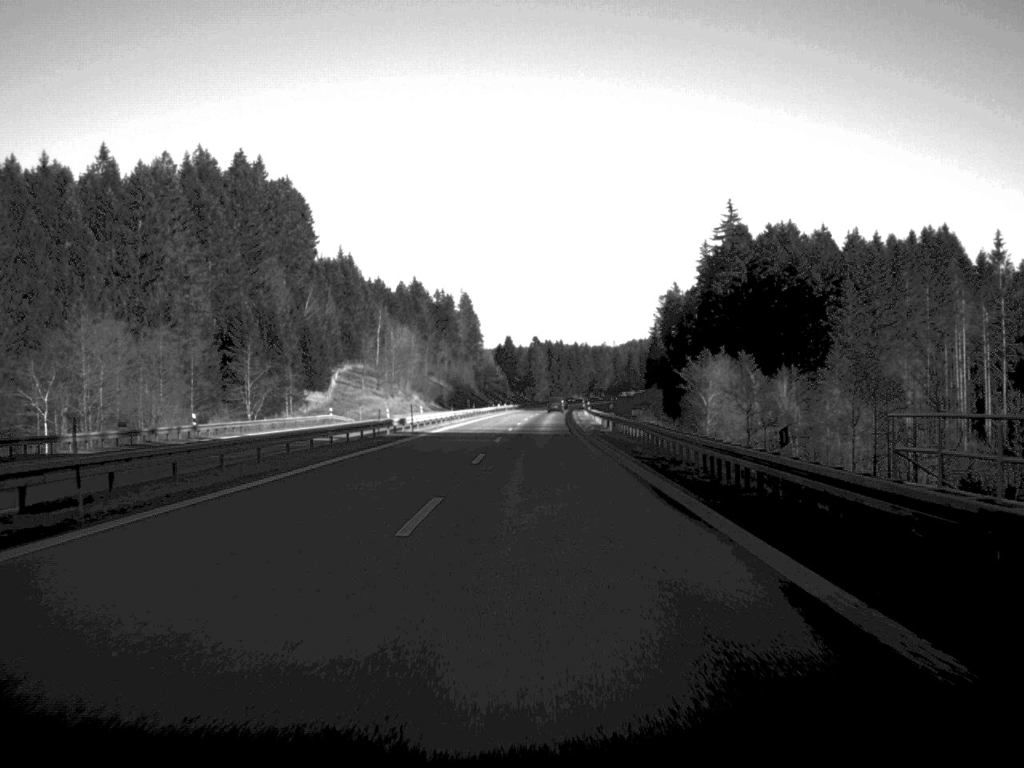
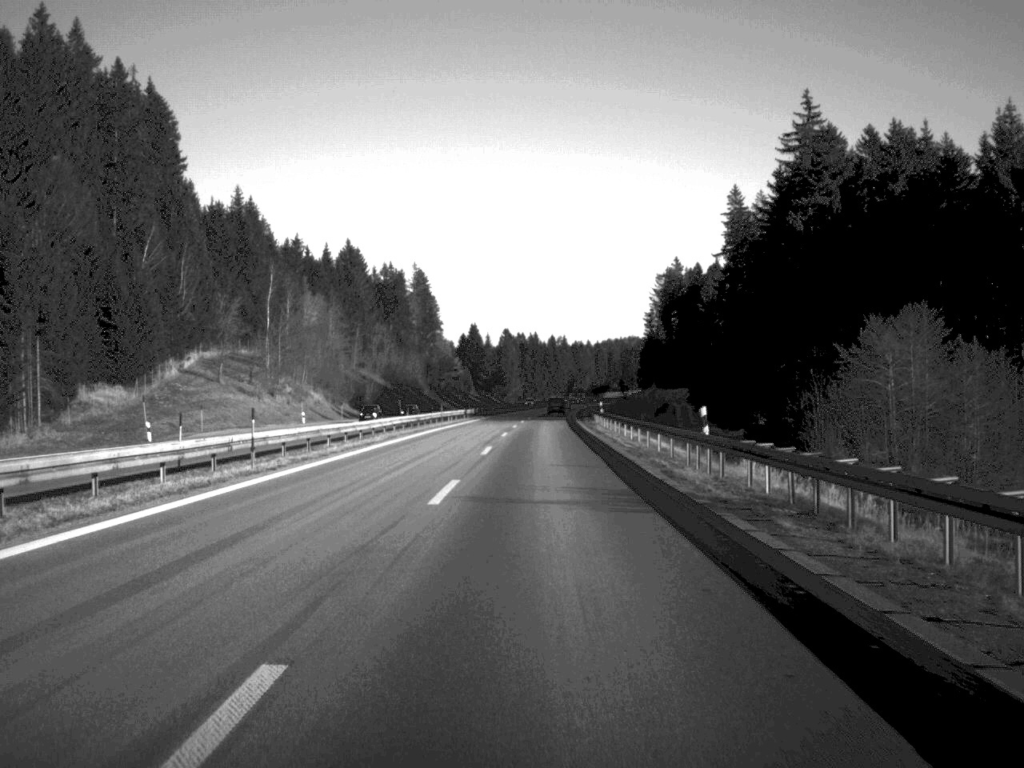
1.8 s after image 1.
(+0.9, +84.0) m; +1°
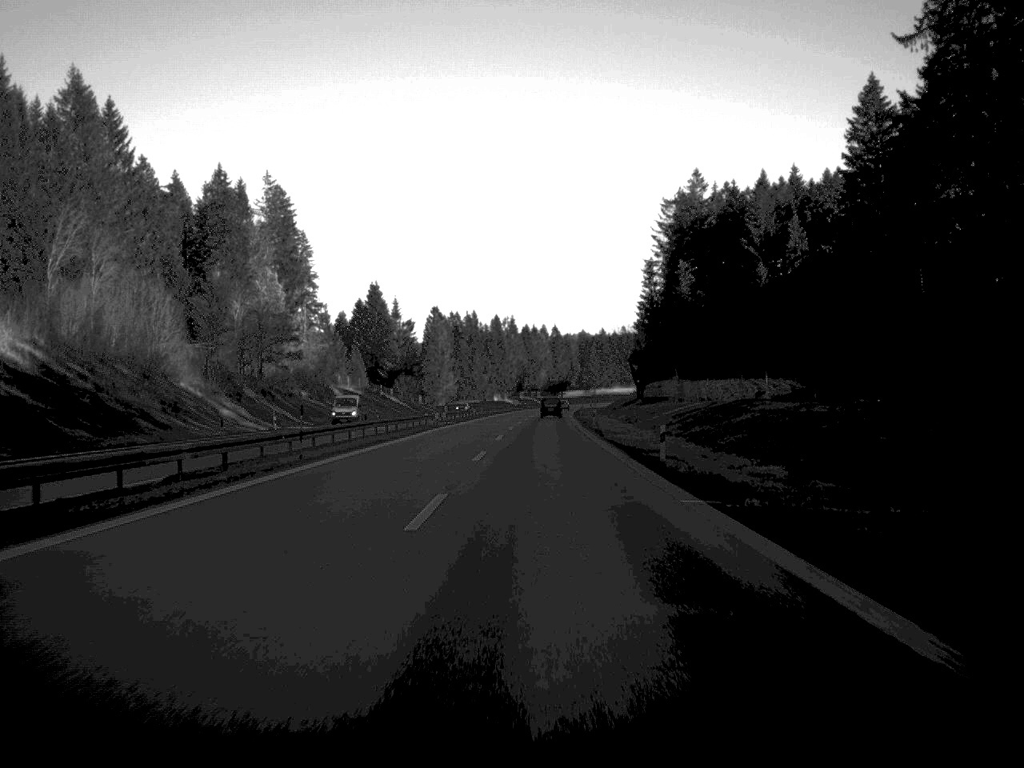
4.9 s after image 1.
(+3.1, +145.5) m; +2°
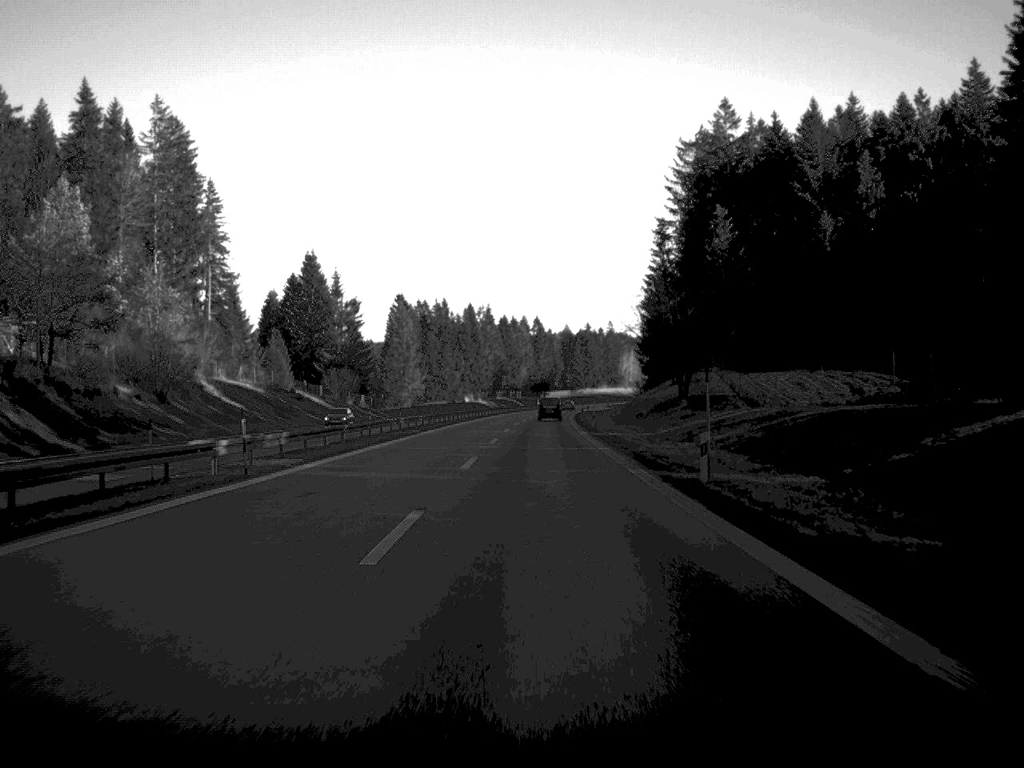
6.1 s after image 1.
(+0.5, +56.3) m; +1°
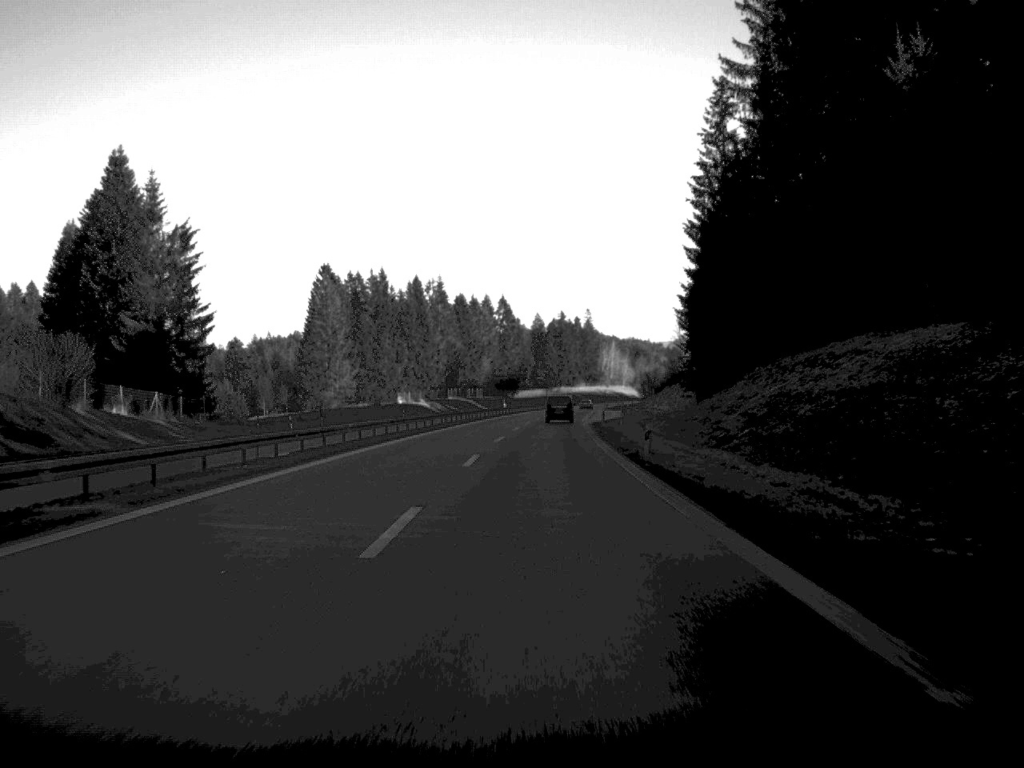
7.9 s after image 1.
(+1.1, +87.6) m; +1°
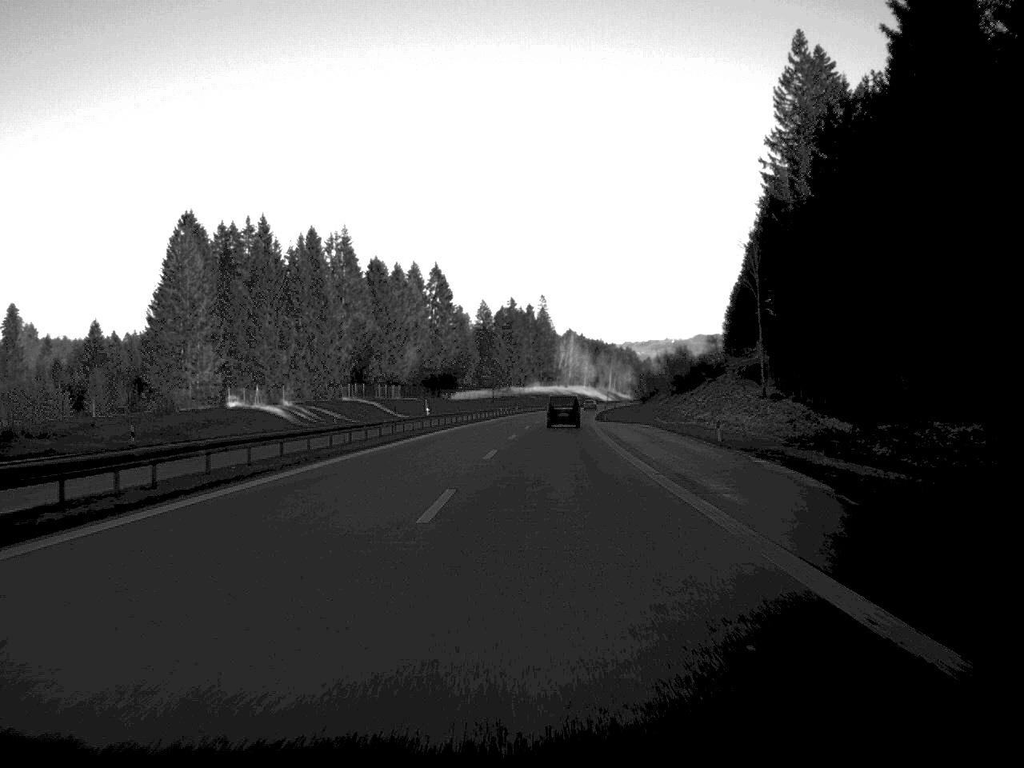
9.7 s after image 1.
(+1.7, +84.9) m; +2°
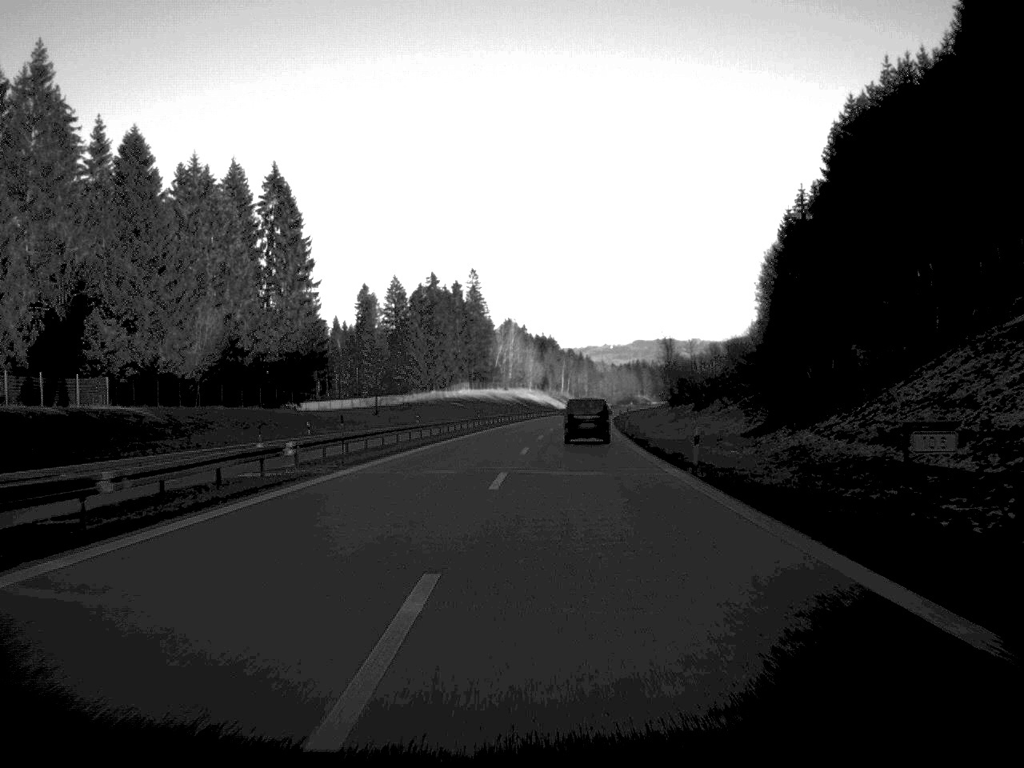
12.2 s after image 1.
(+3.2, +116.5) m; +3°
